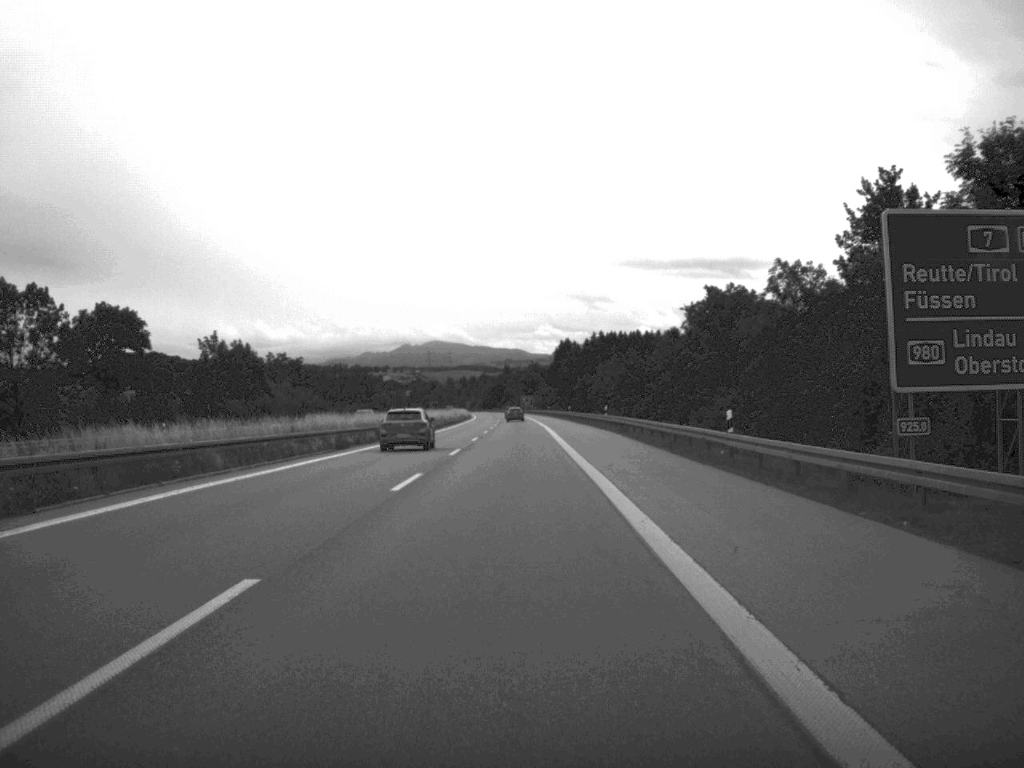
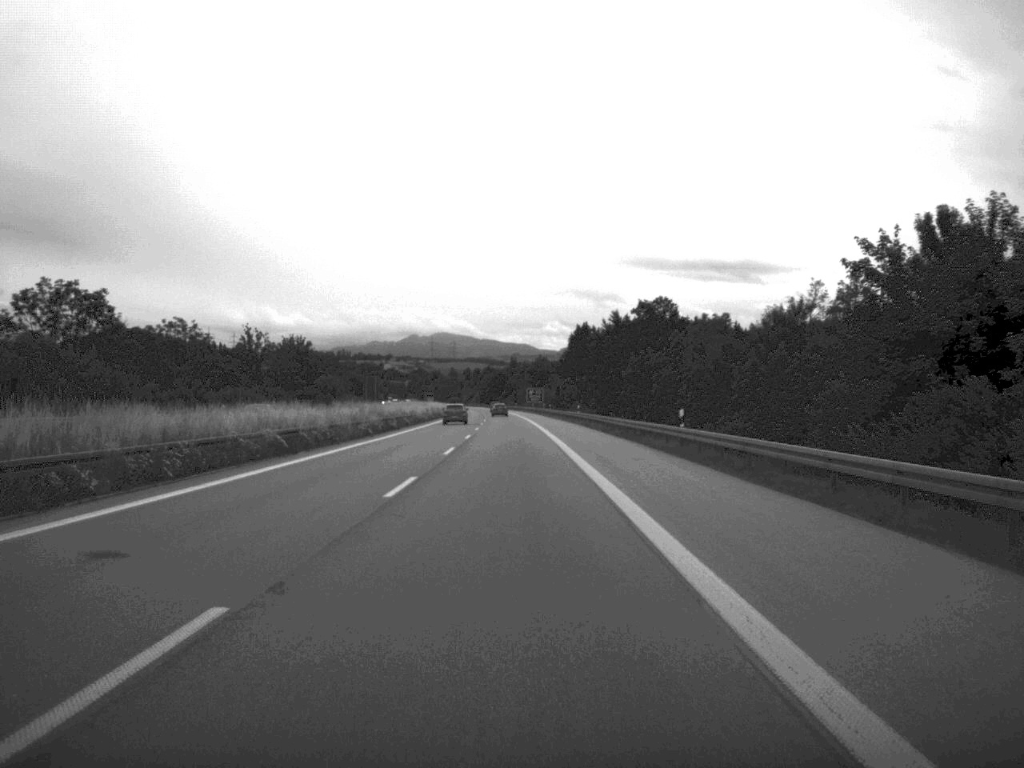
(-0.3, +90.2) m; 0°
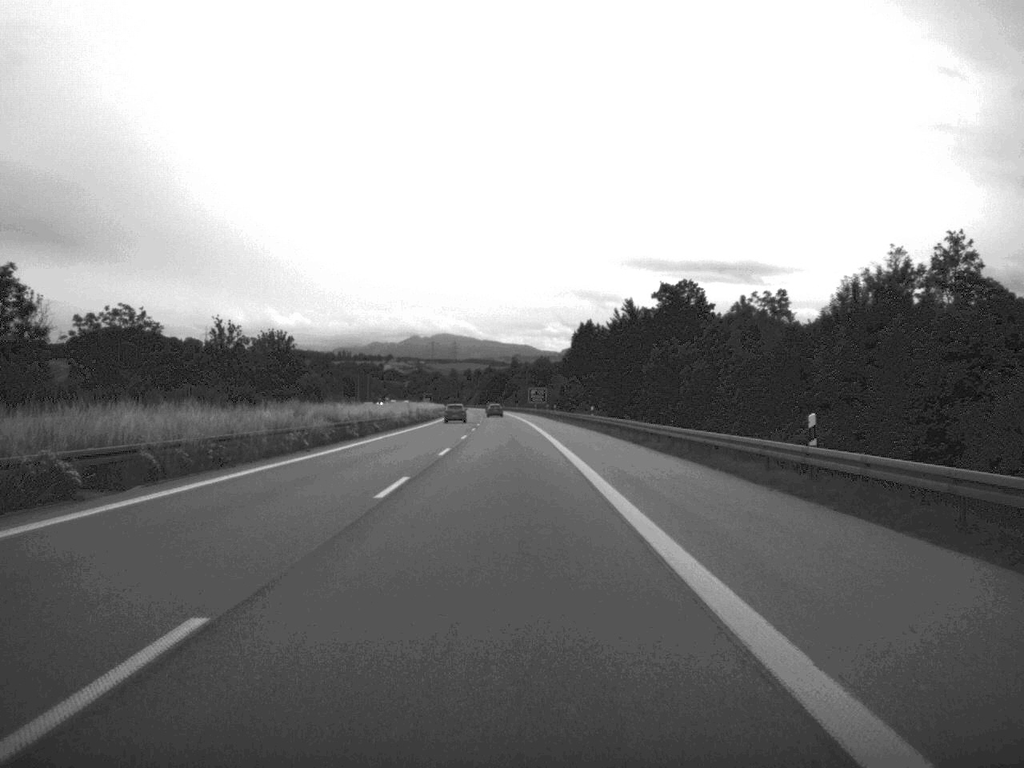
(0.0, +18.3) m; 0°
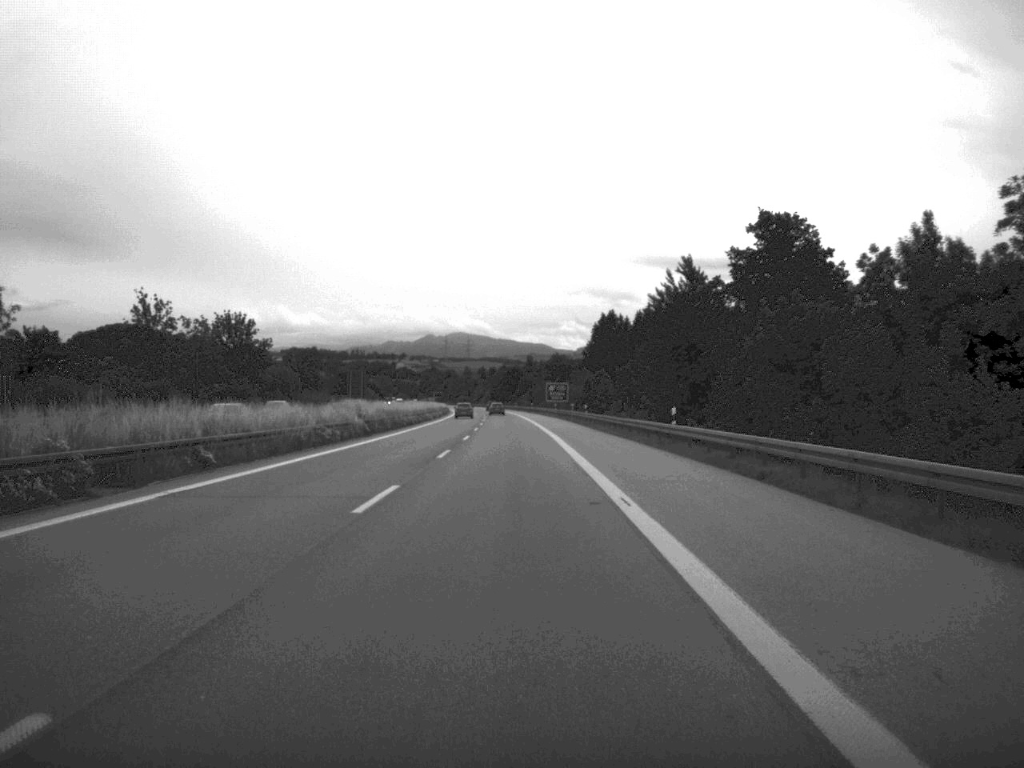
(-0.2, +38.5) m; -1°
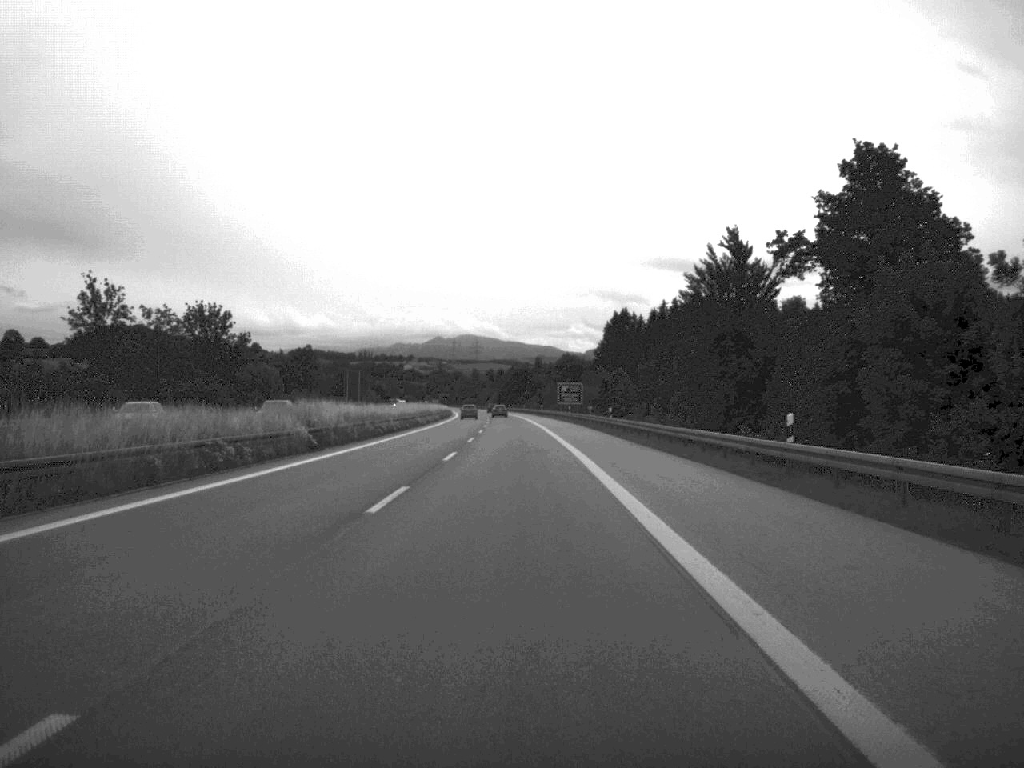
(-0.1, +17.7) m; 0°
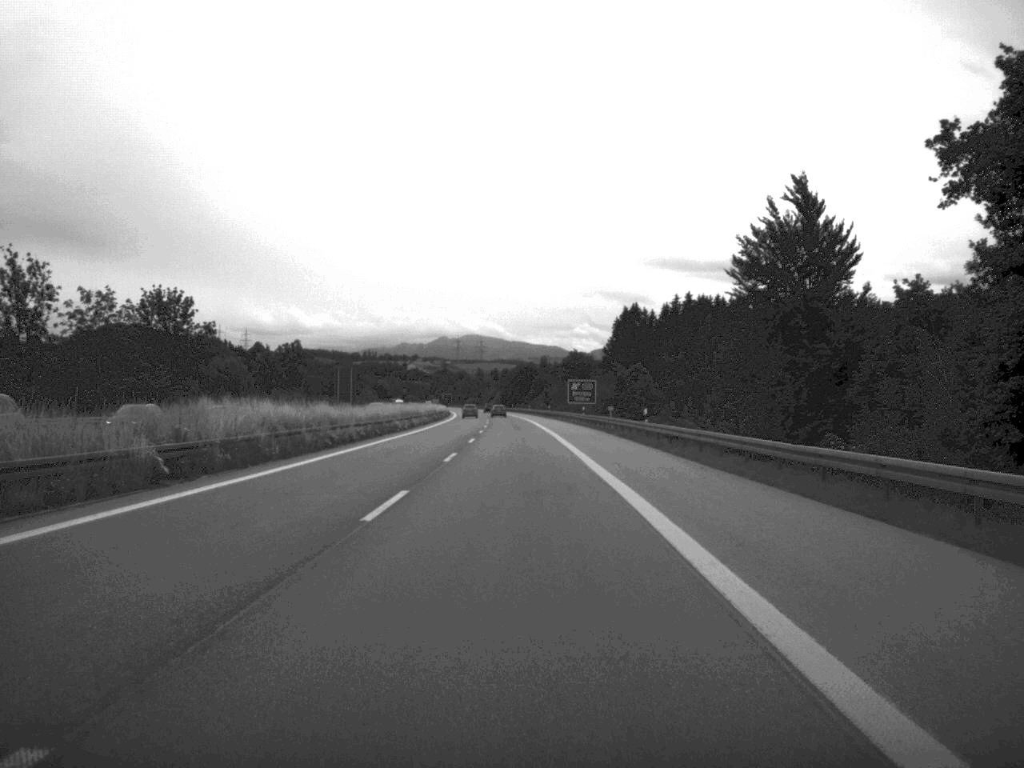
(0.0, +18.7) m; 0°
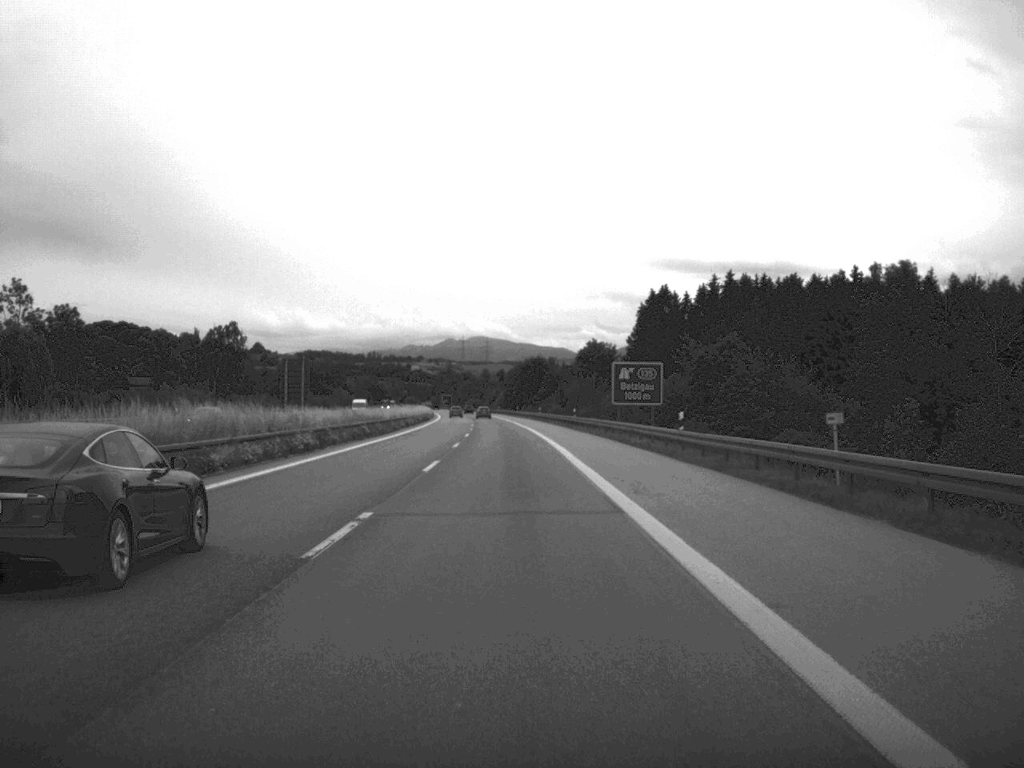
(-0.2, +57.8) m; 0°
